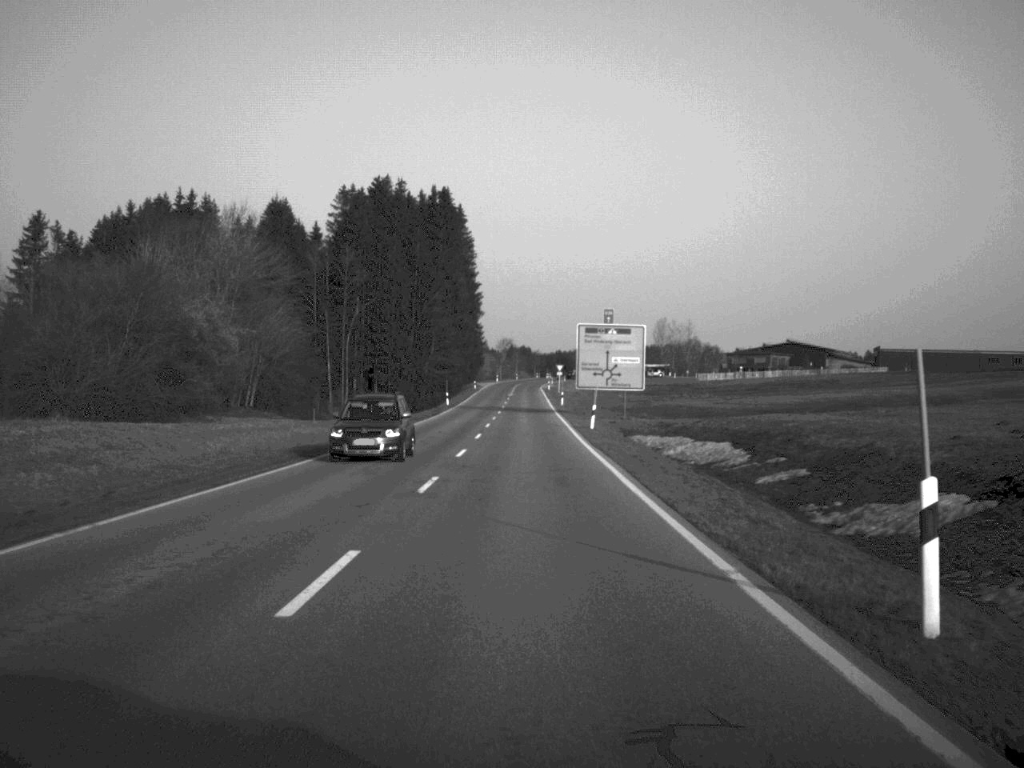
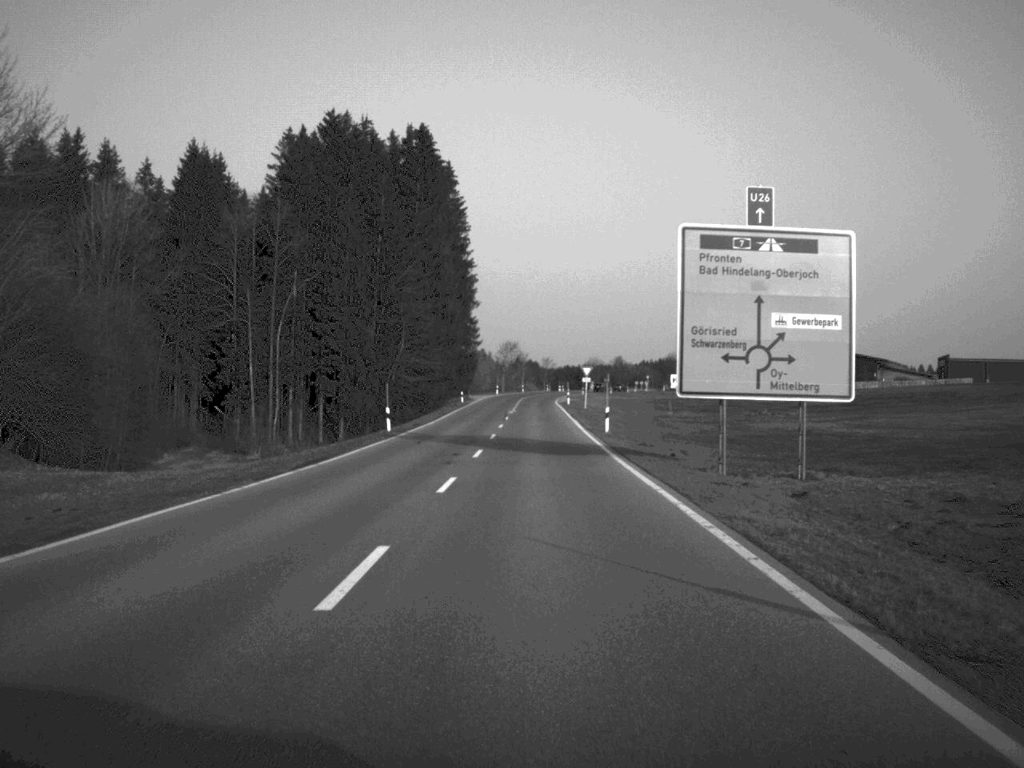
(-0.1, +47.1) m; 0°
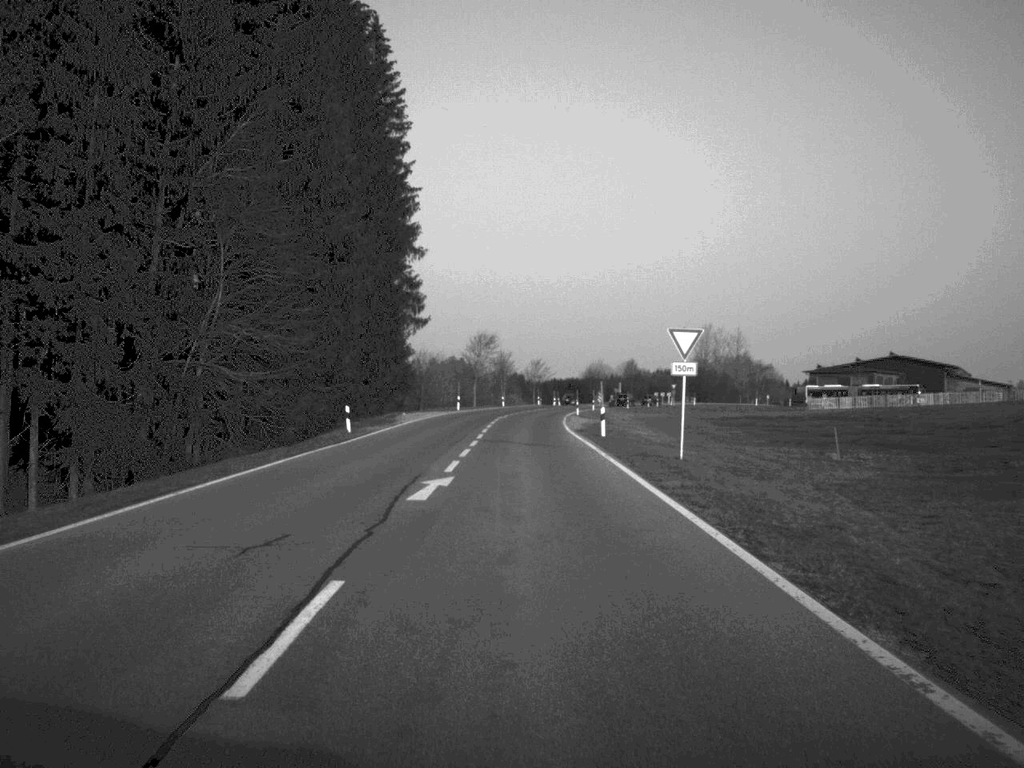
(+0.5, +62.9) m; +1°
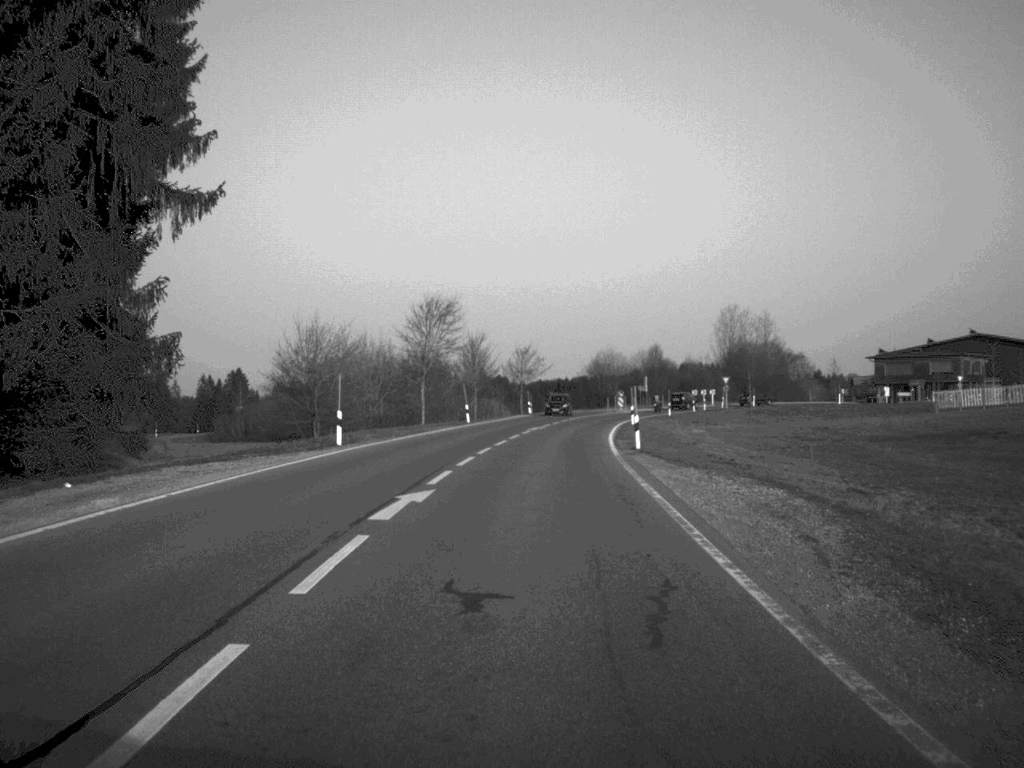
(+0.2, +56.2) m; +1°
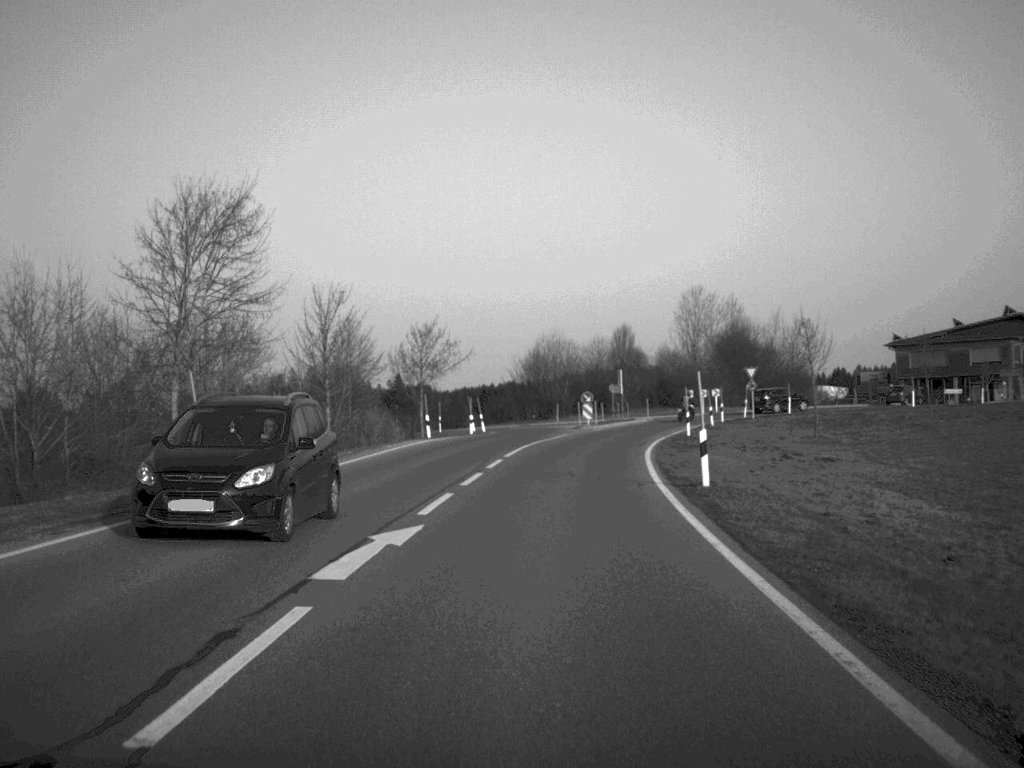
(+1.3, +46.0) m; +3°
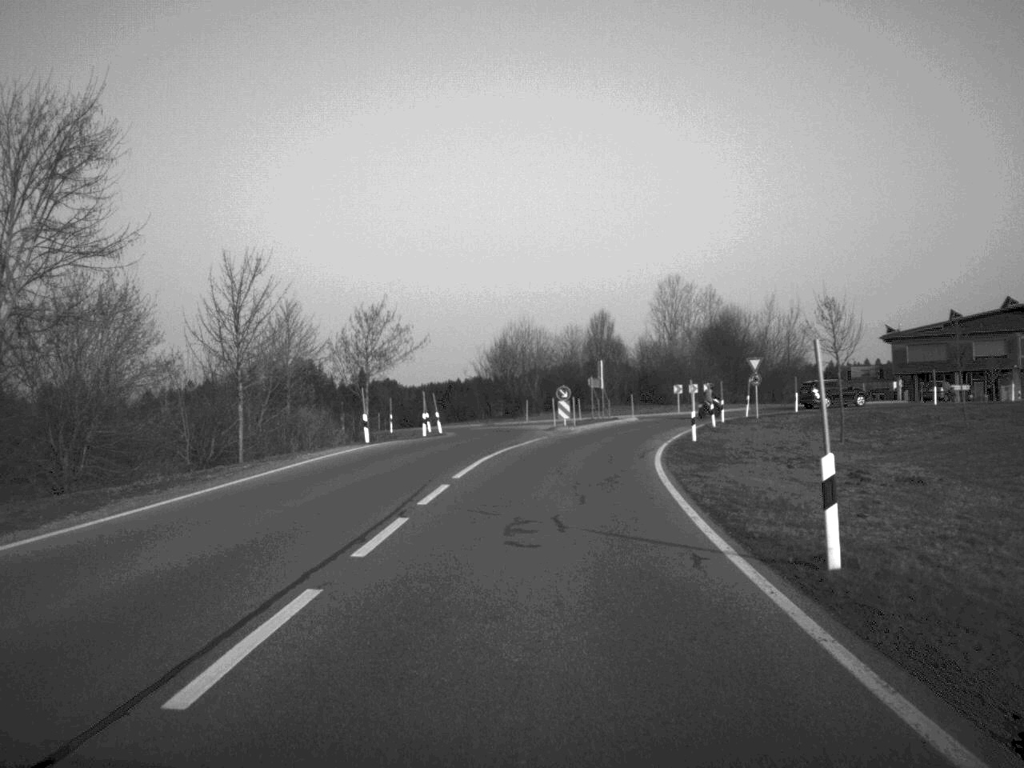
(+0.1, +11.2) m; +1°
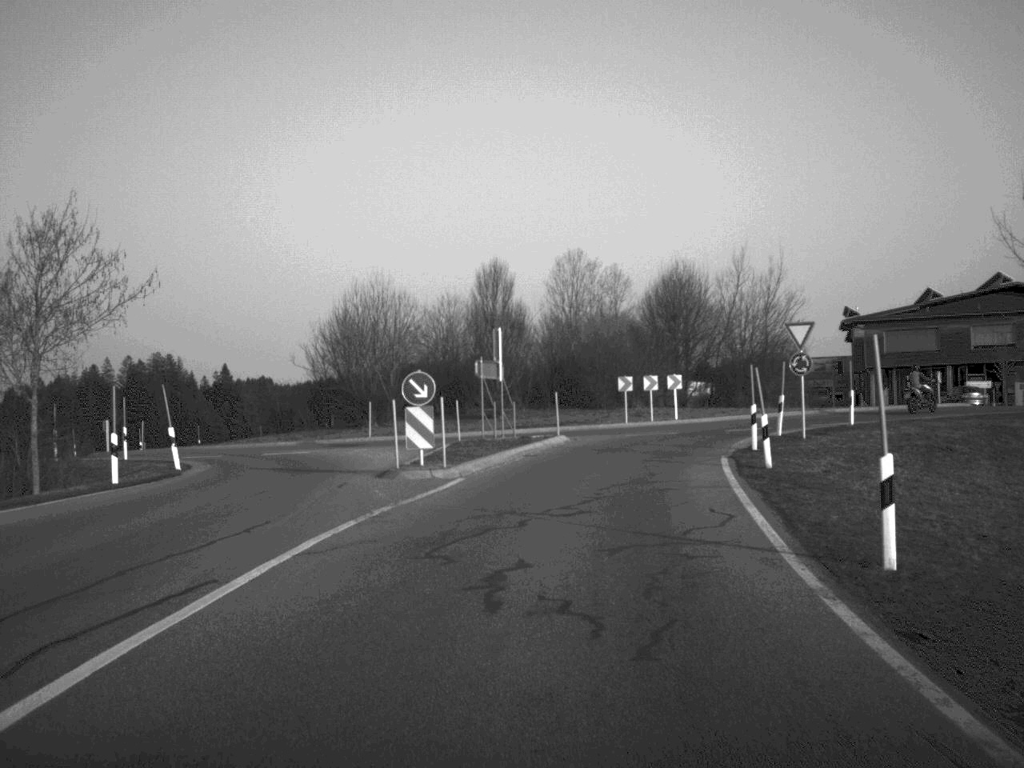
(+1.3, +31.4) m; +5°
